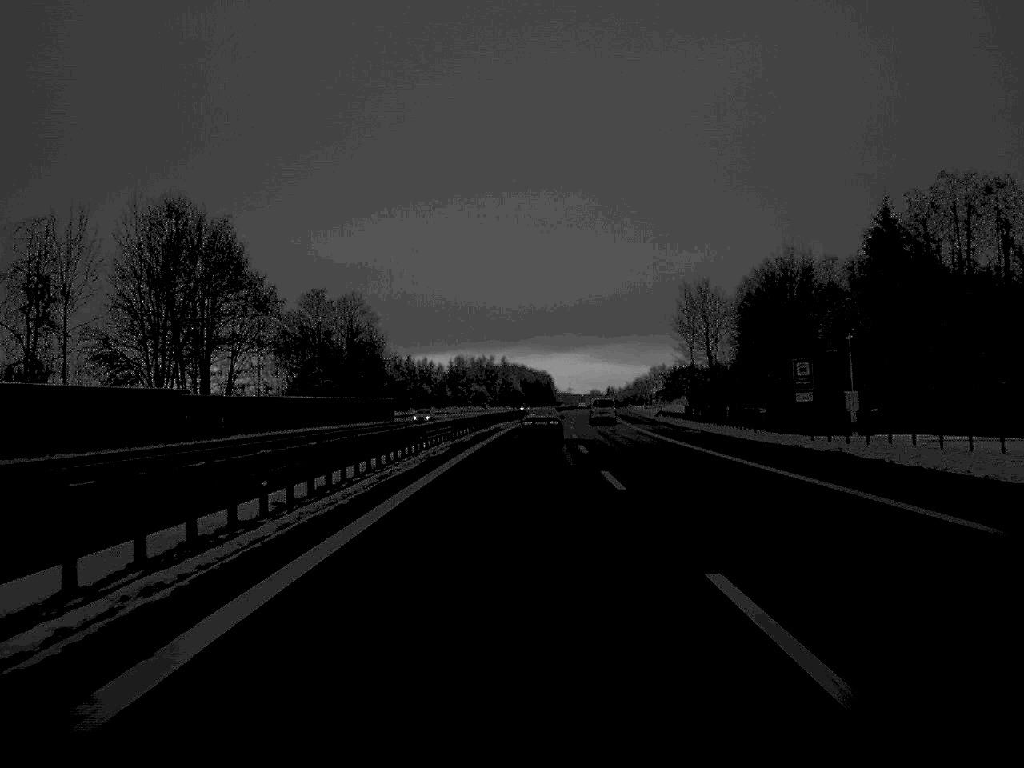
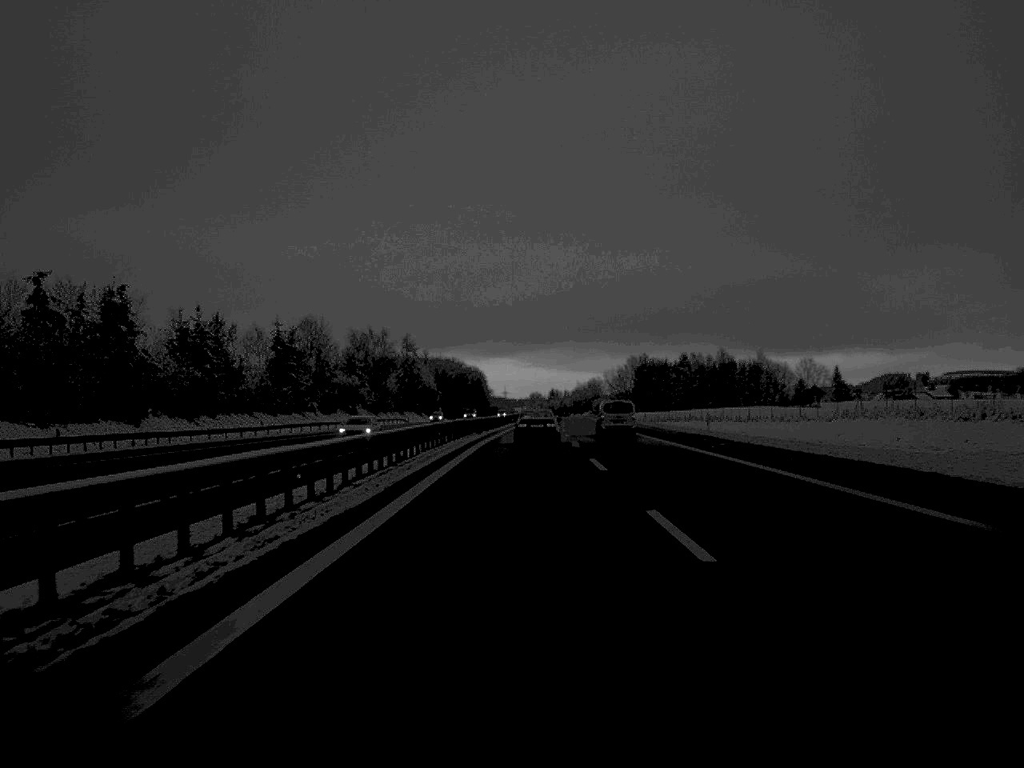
(+3.6, +136.3) m; +3°
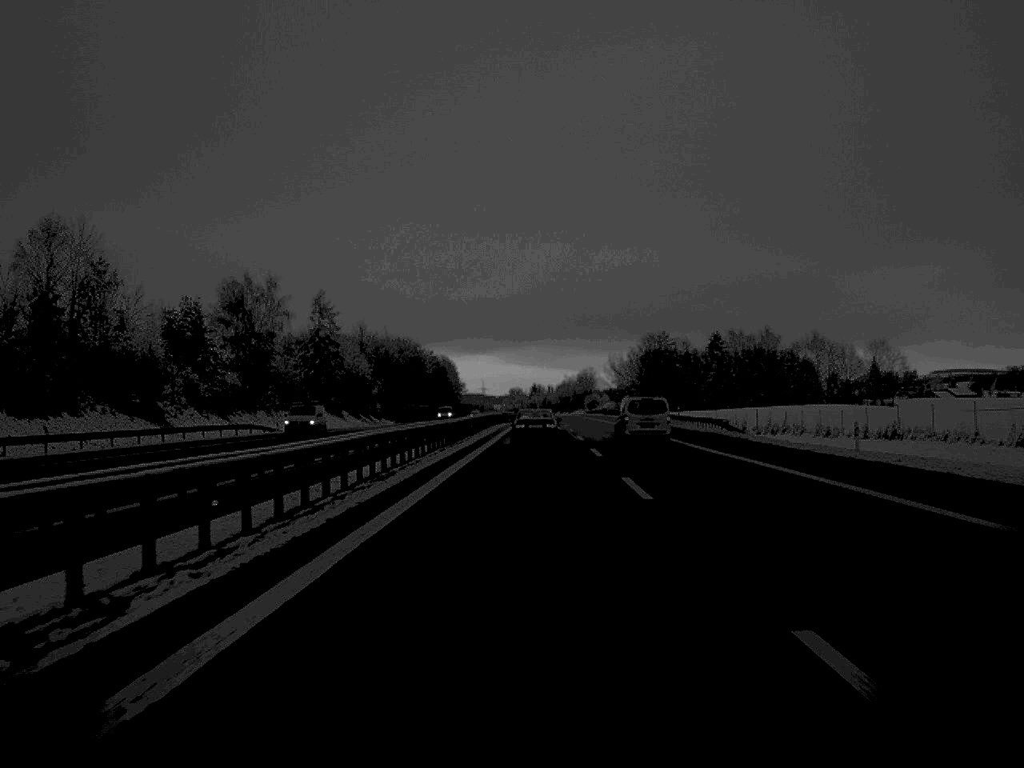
(+0.7, +81.5) m; +1°
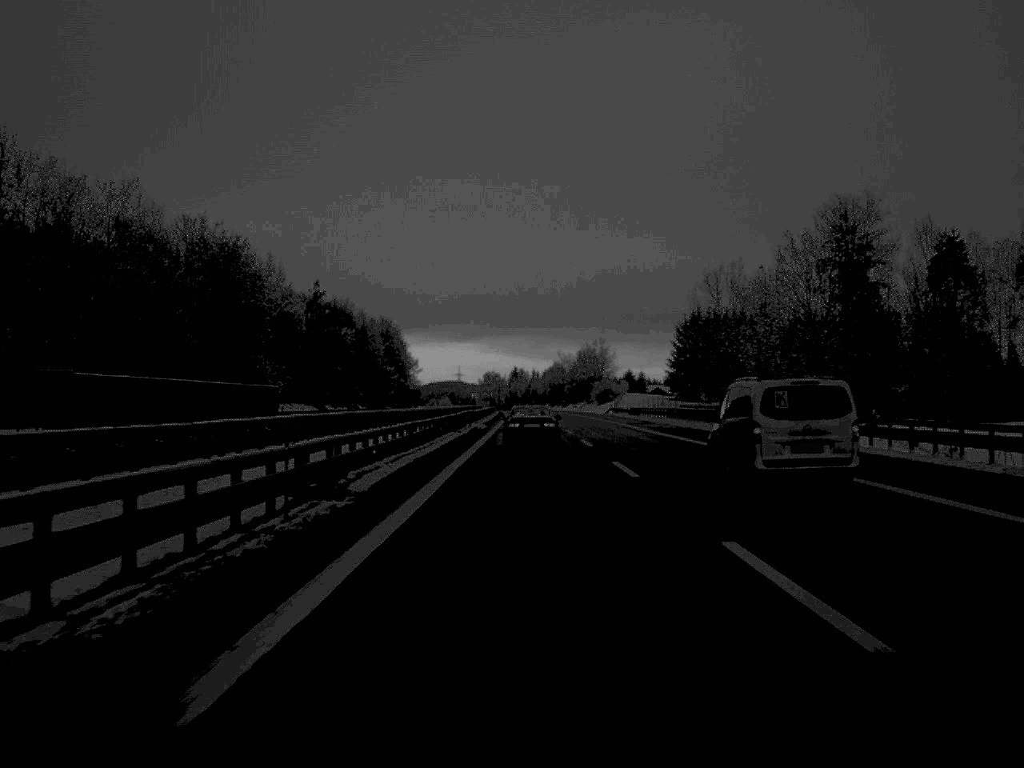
(+1.4, +138.4) m; +1°
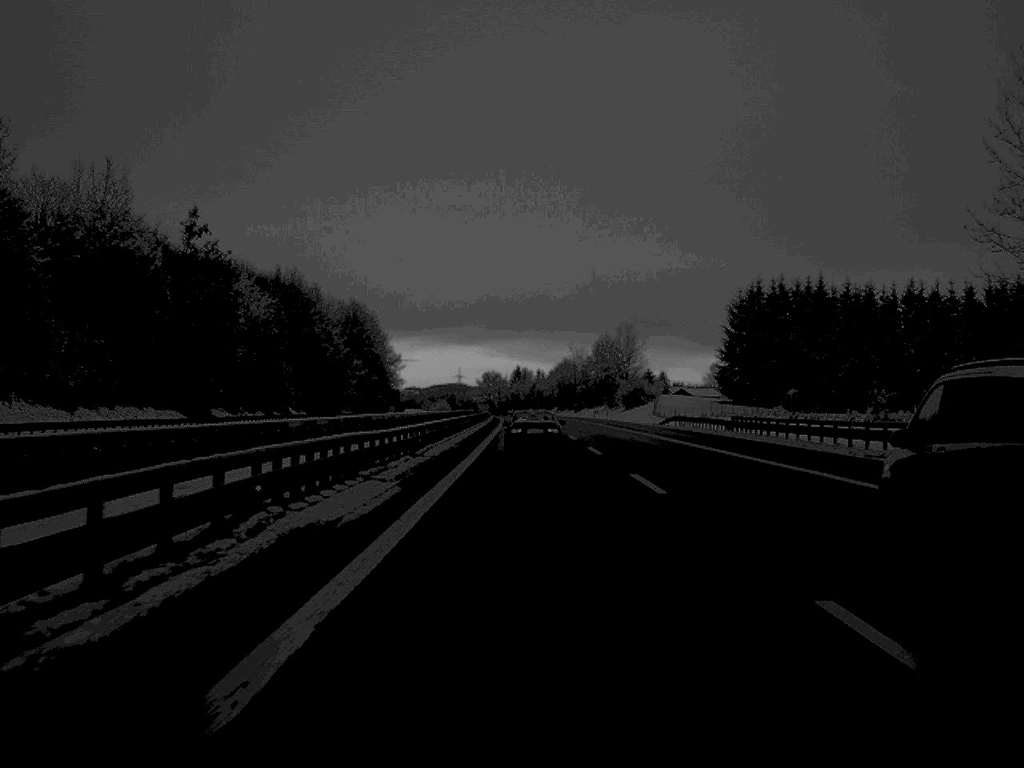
(-0.1, +57.5) m; 0°
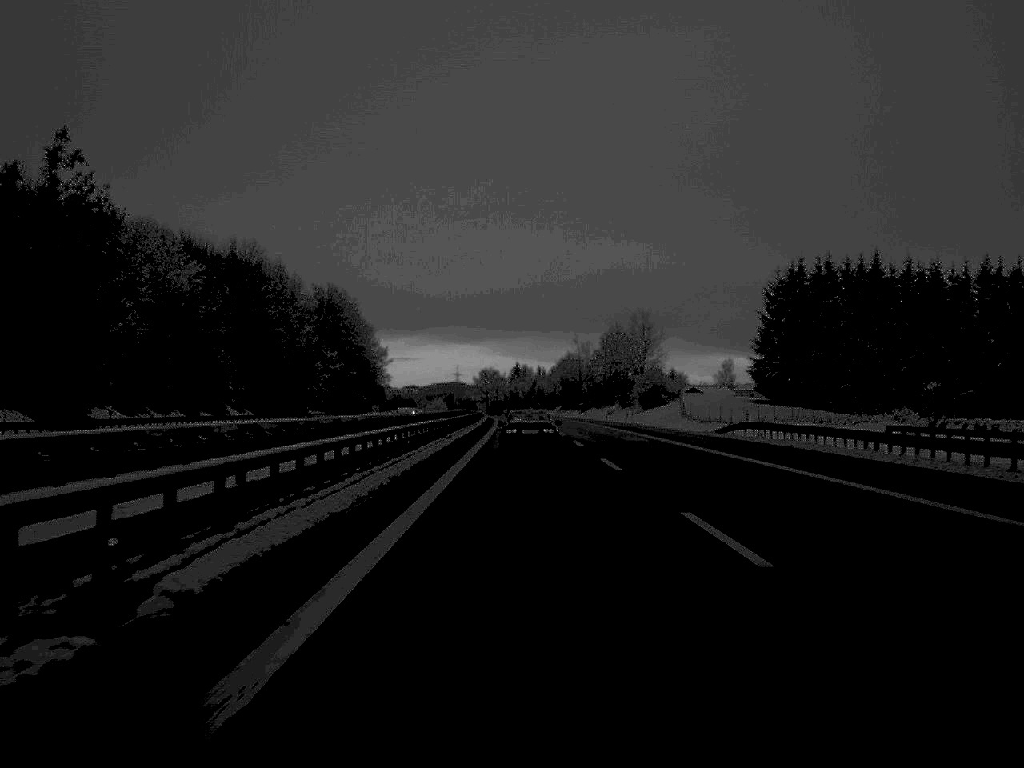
(0.0, +27.5) m; 0°
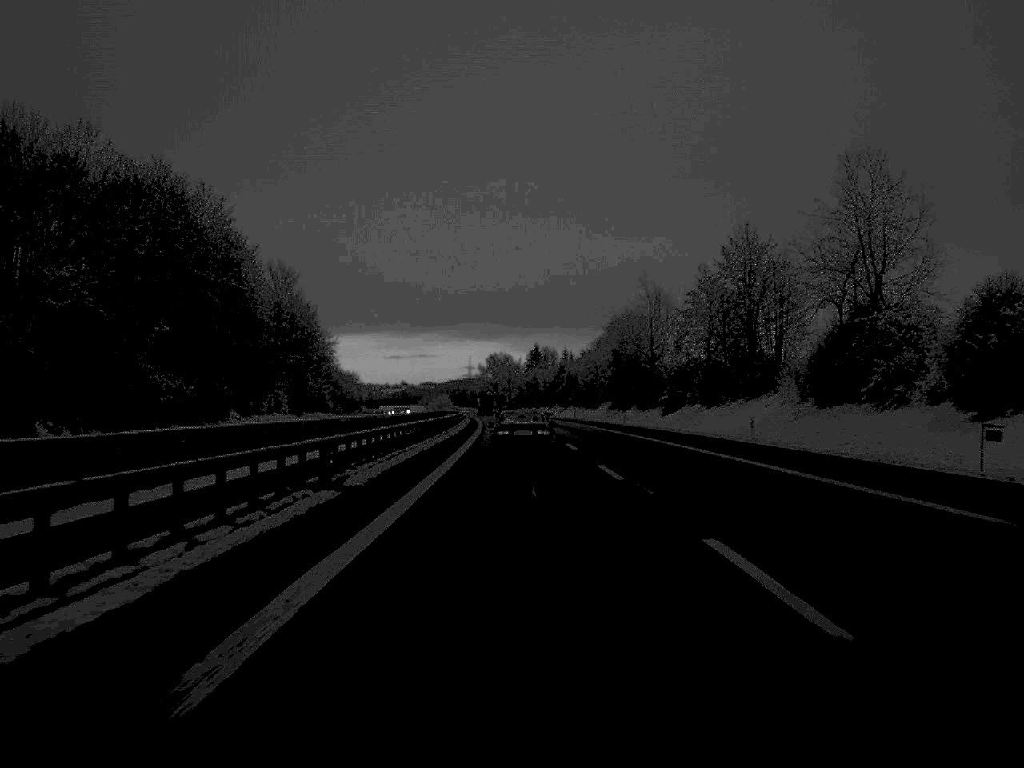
(-0.8, +111.5) m; -1°
